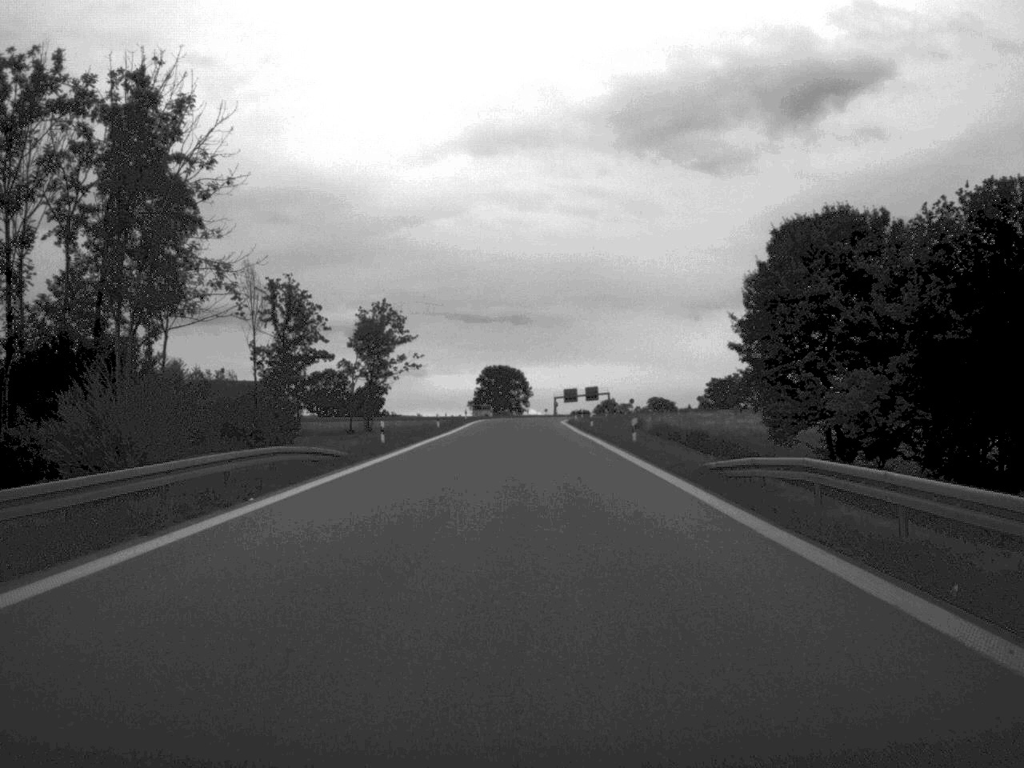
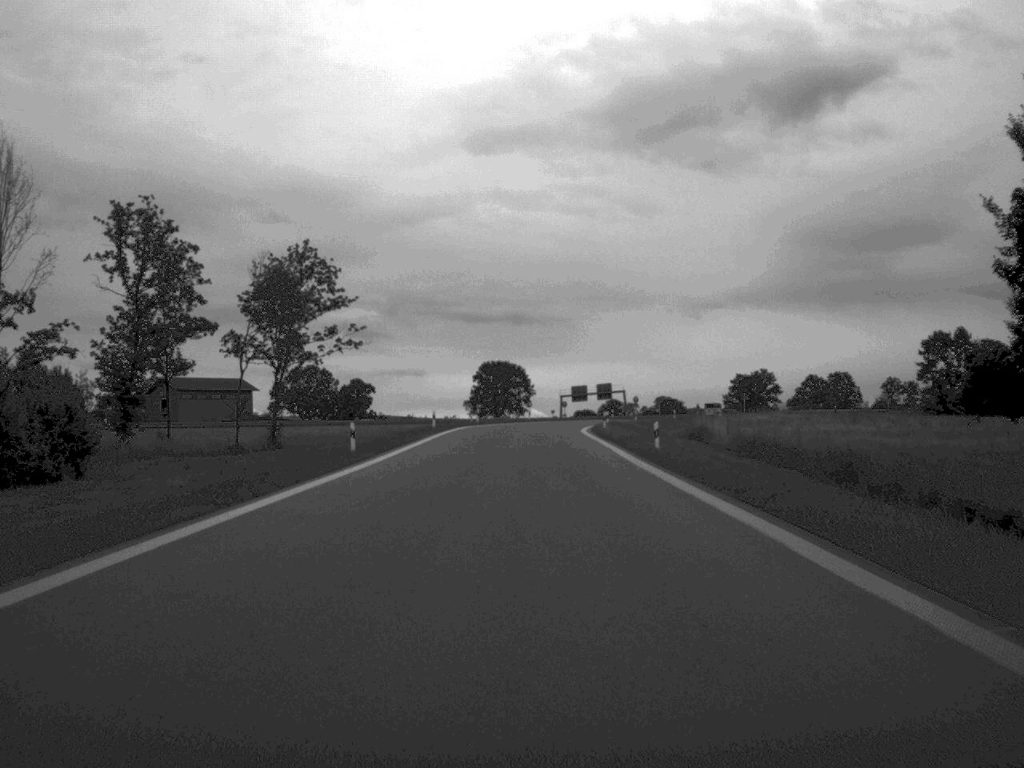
(0.0, +36.8) m; 0°
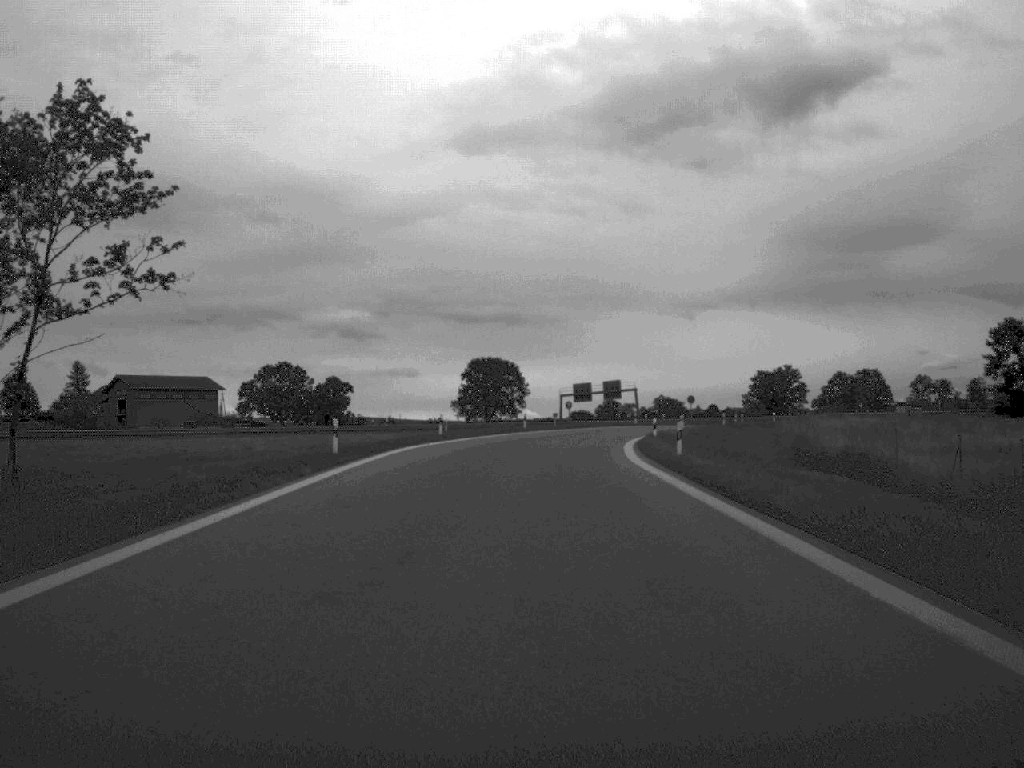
(-0.1, +33.8) m; 0°
